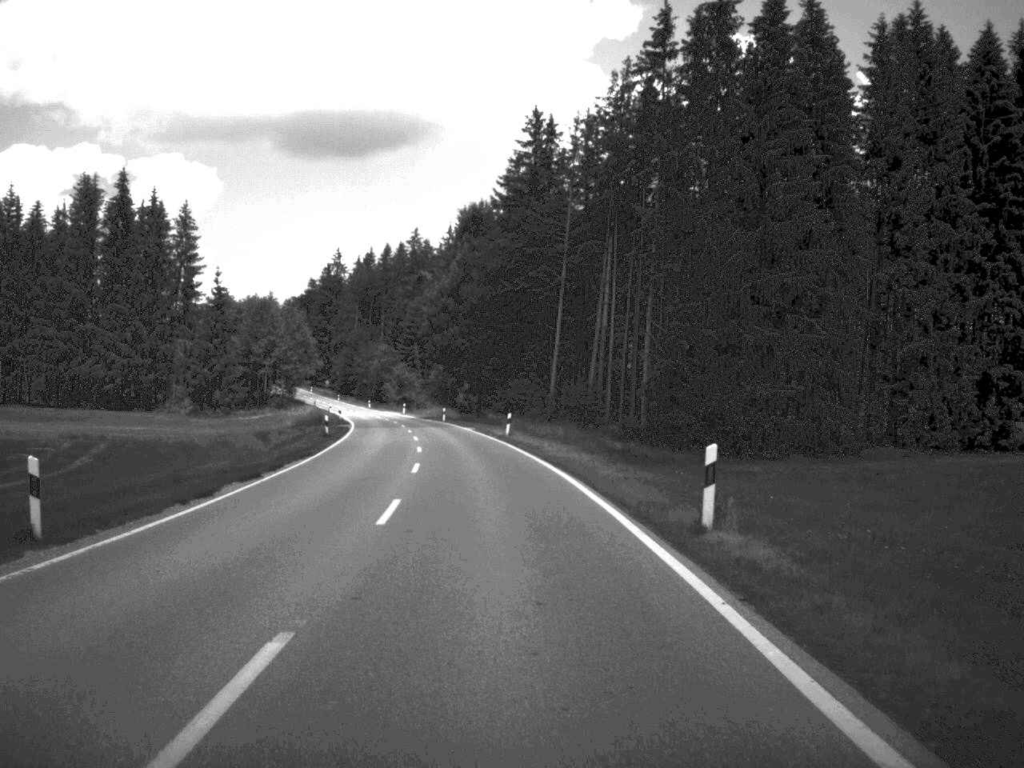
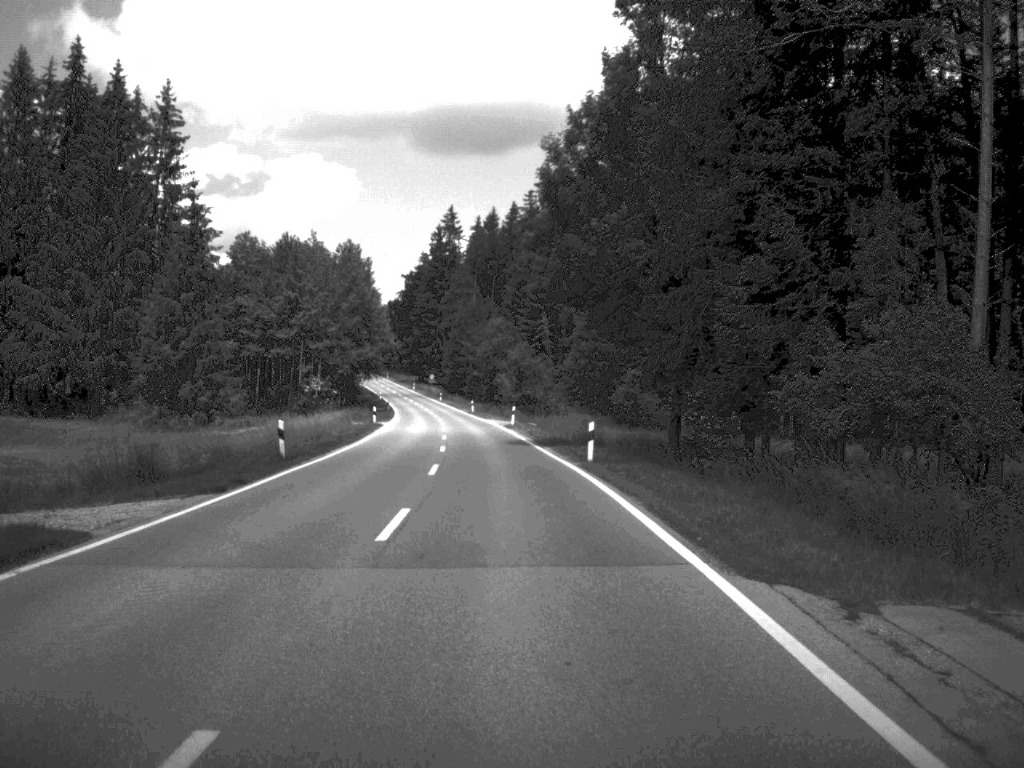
(-4.1, +61.8) m; -7°
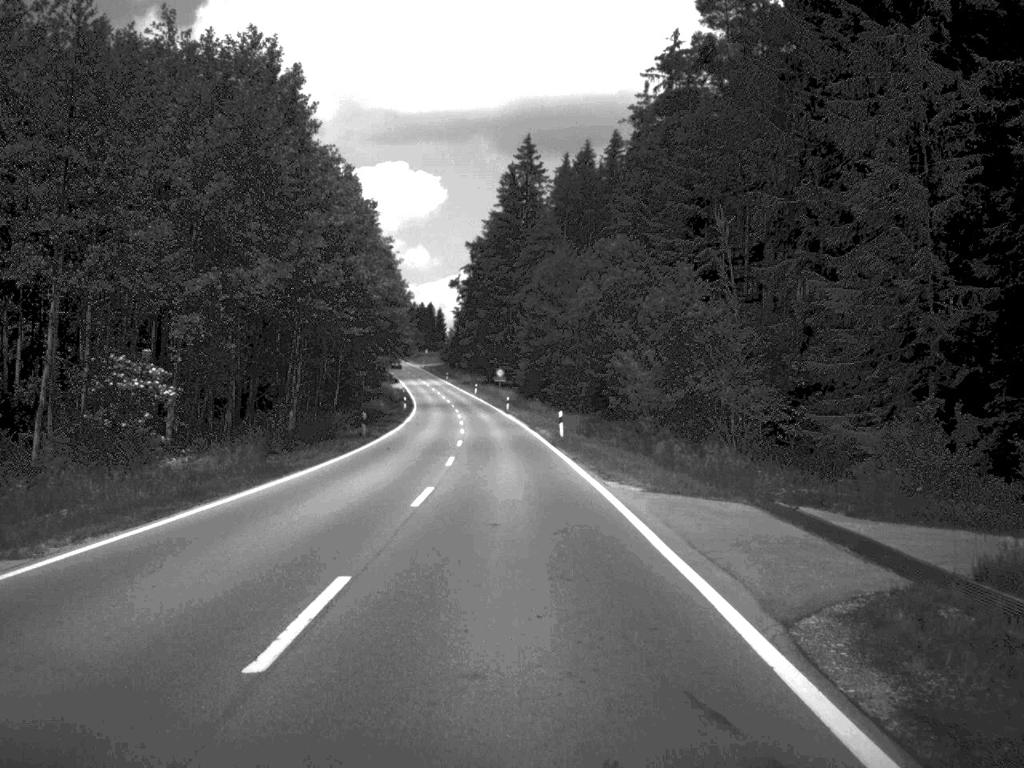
(-2.7, +65.8) m; -4°
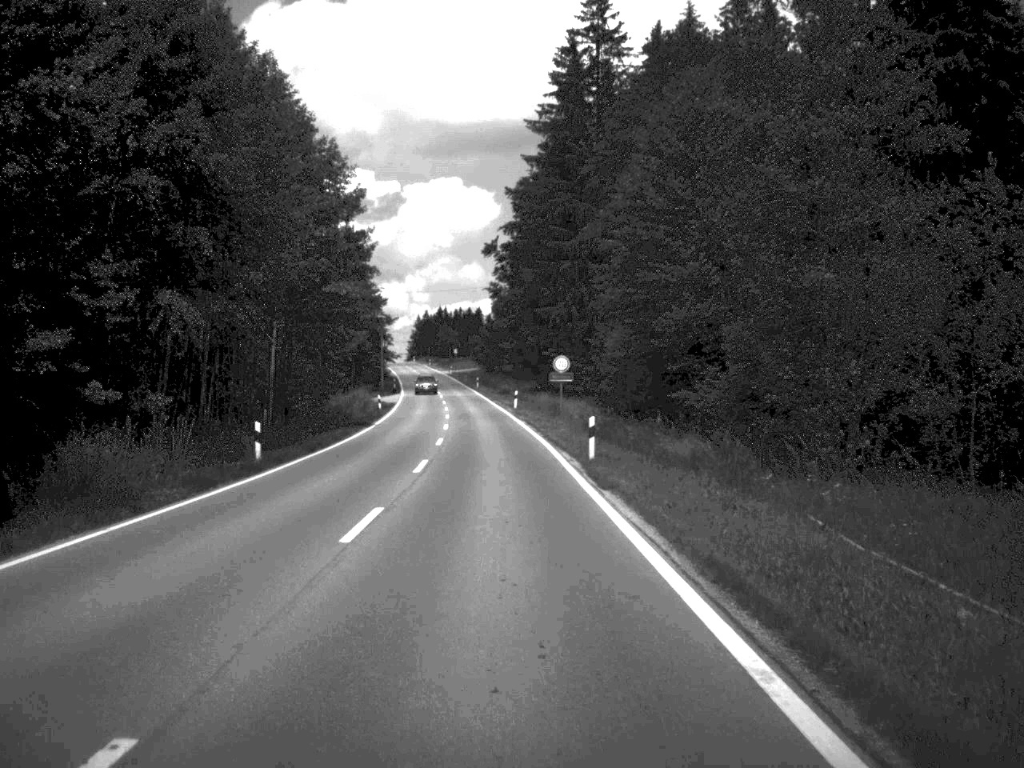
(-1.6, +64.7) m; -3°
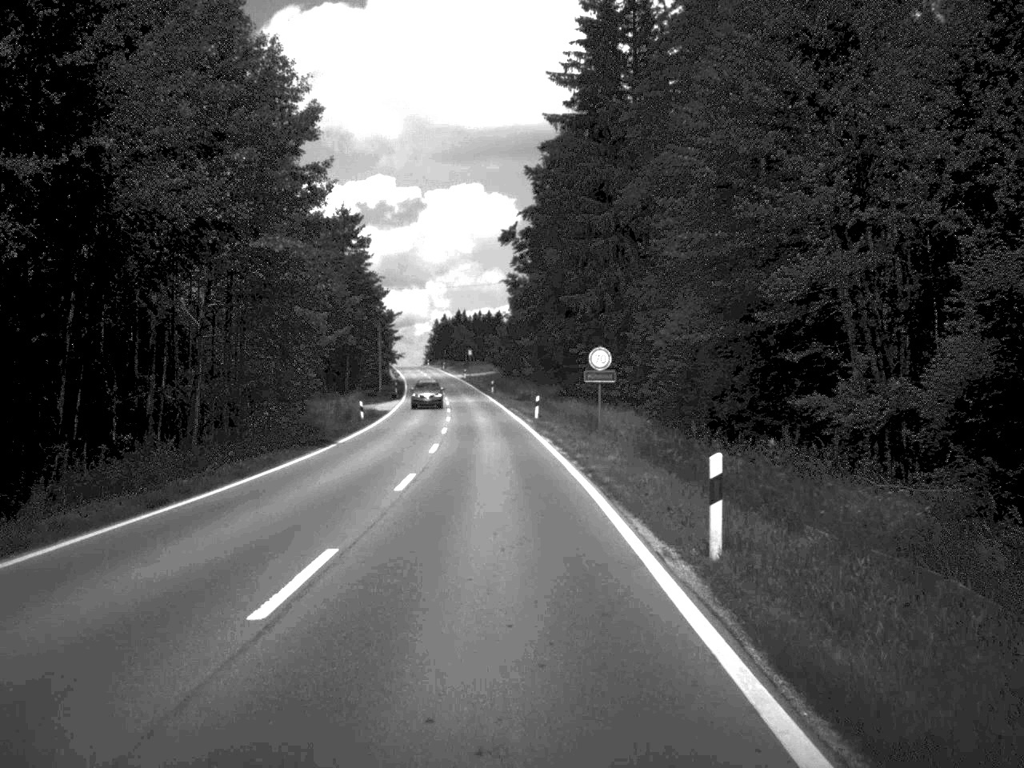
(-0.1, +16.4) m; -1°
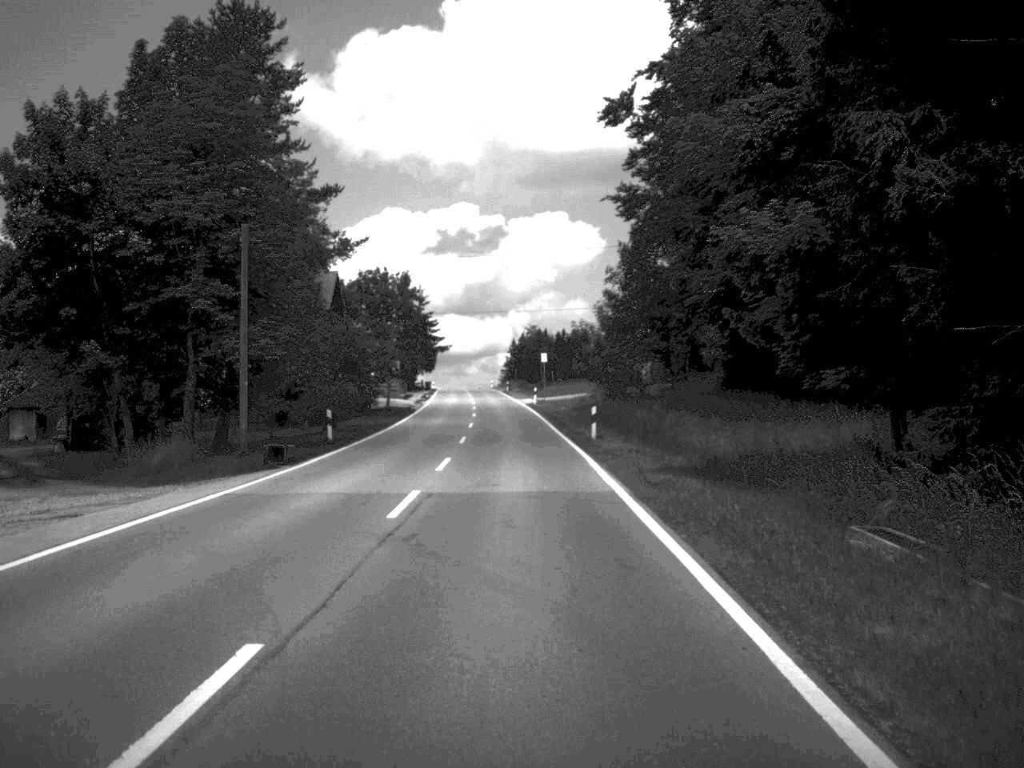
(-2.2, +64.2) m; -4°
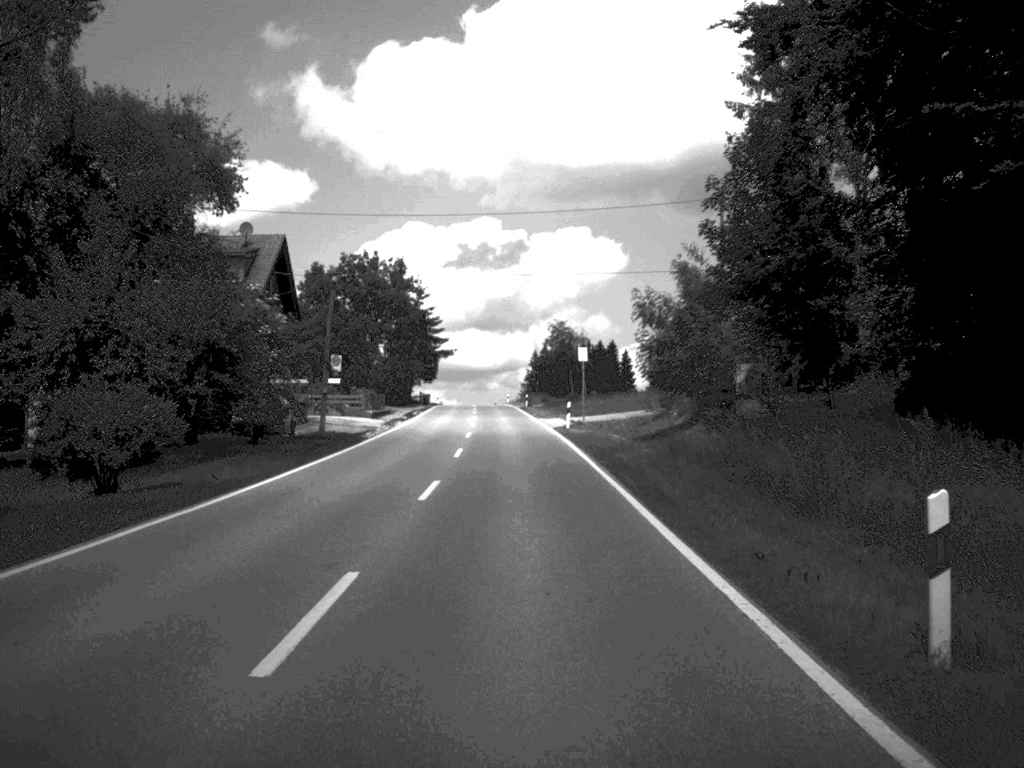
(-0.3, +29.6) m; -1°
